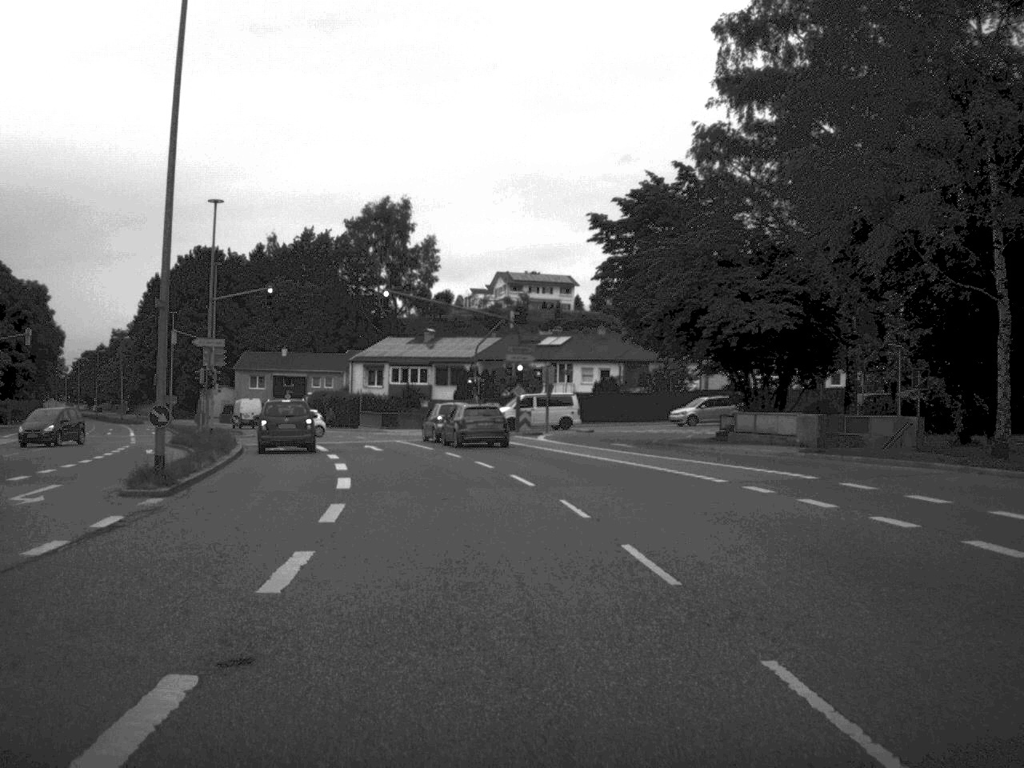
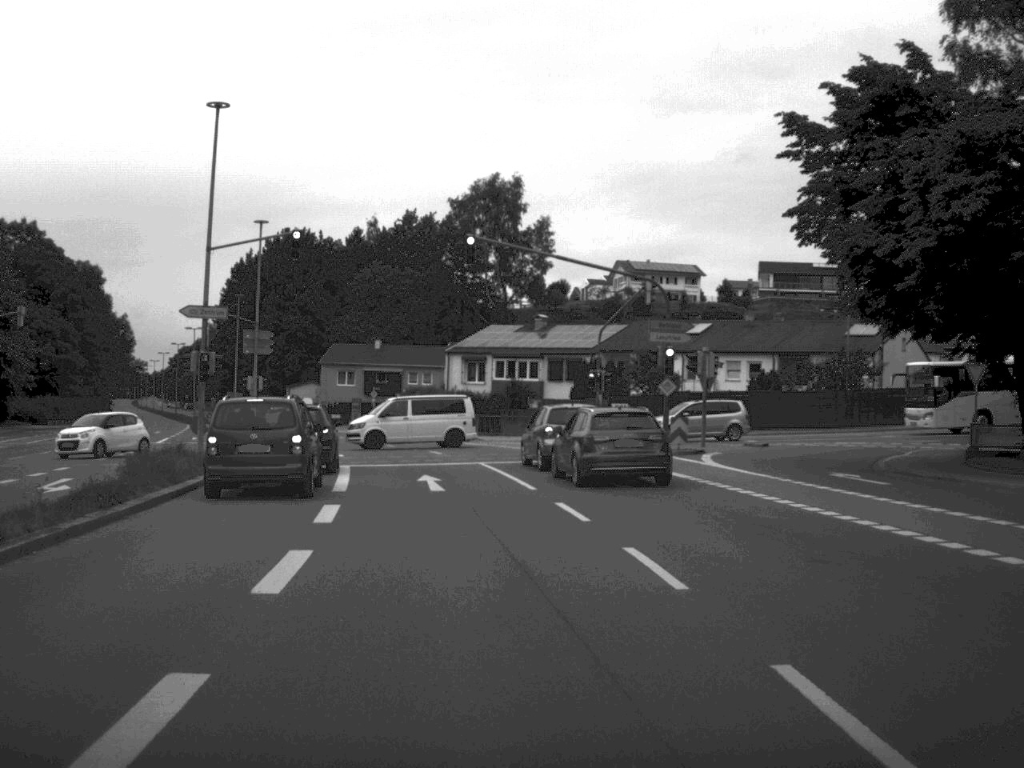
(-0.9, +18.0) m; -5°
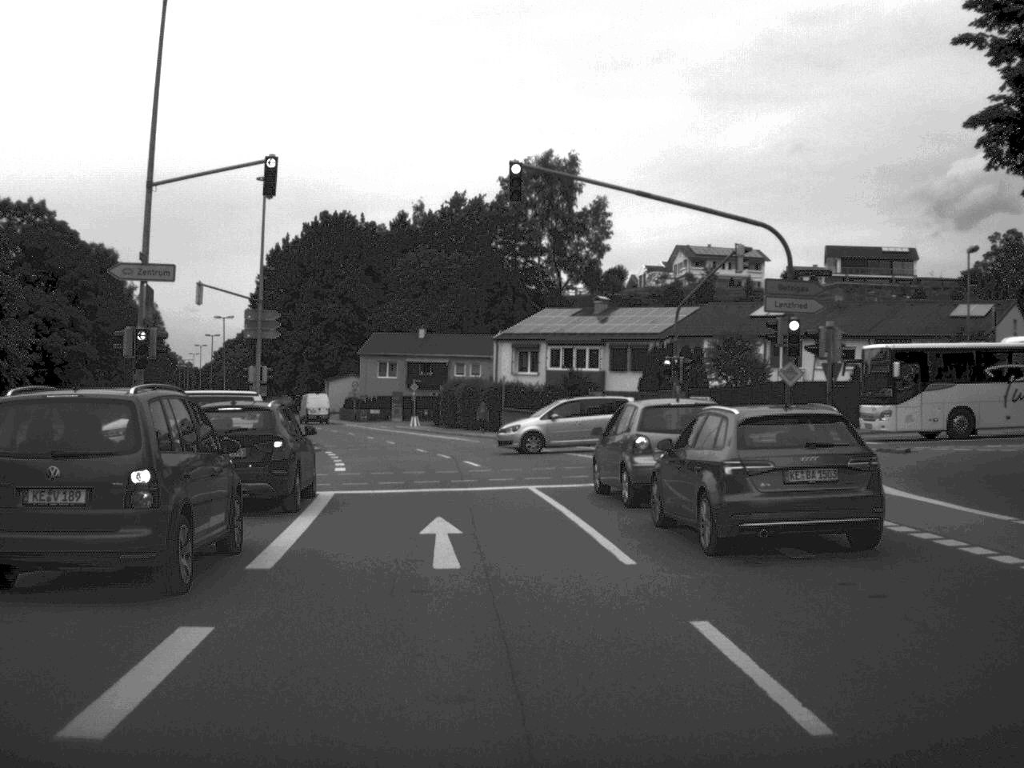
(-0.2, +10.5) m; -2°
